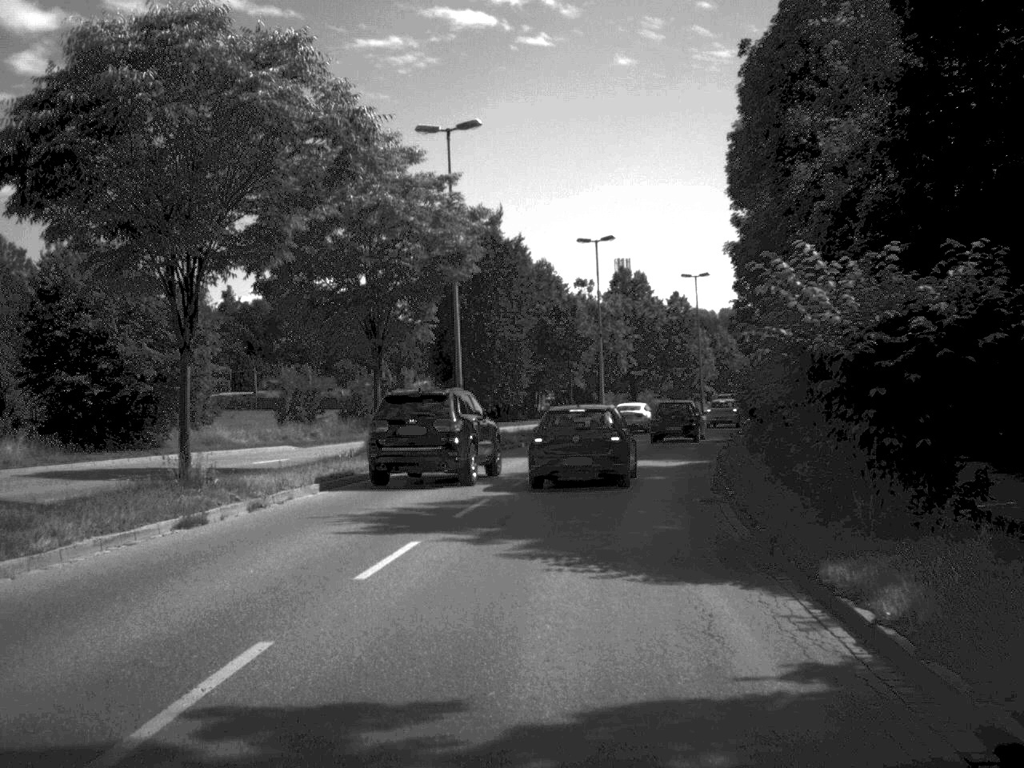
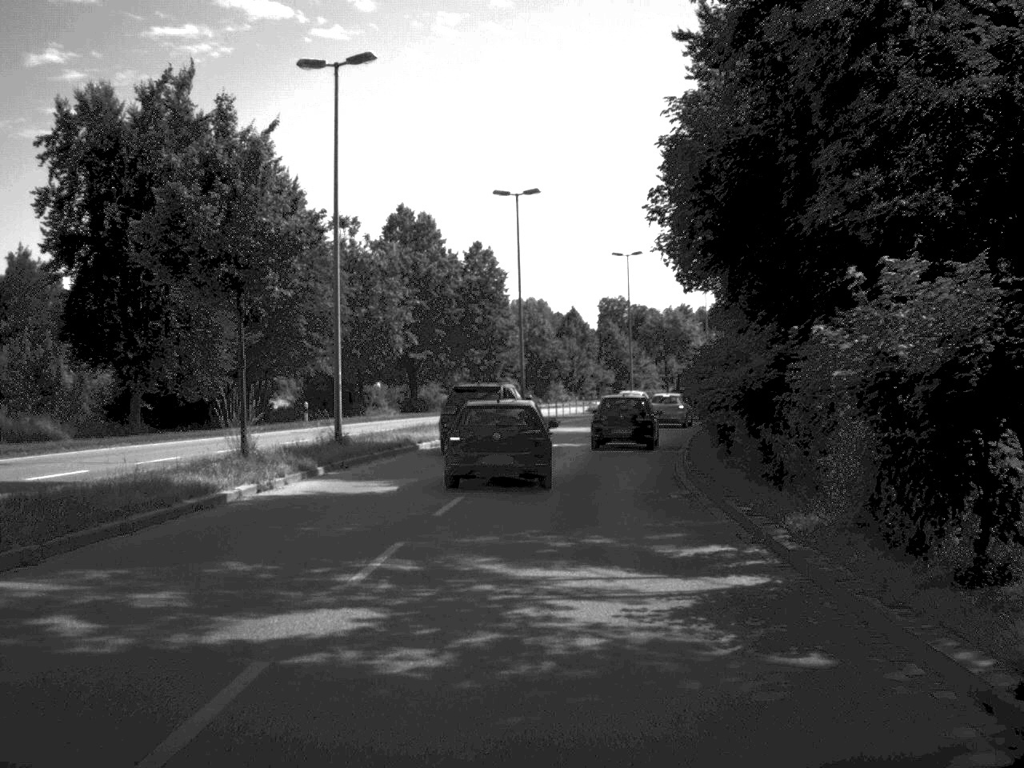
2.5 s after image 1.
(+3.1, +35.9) m; +9°
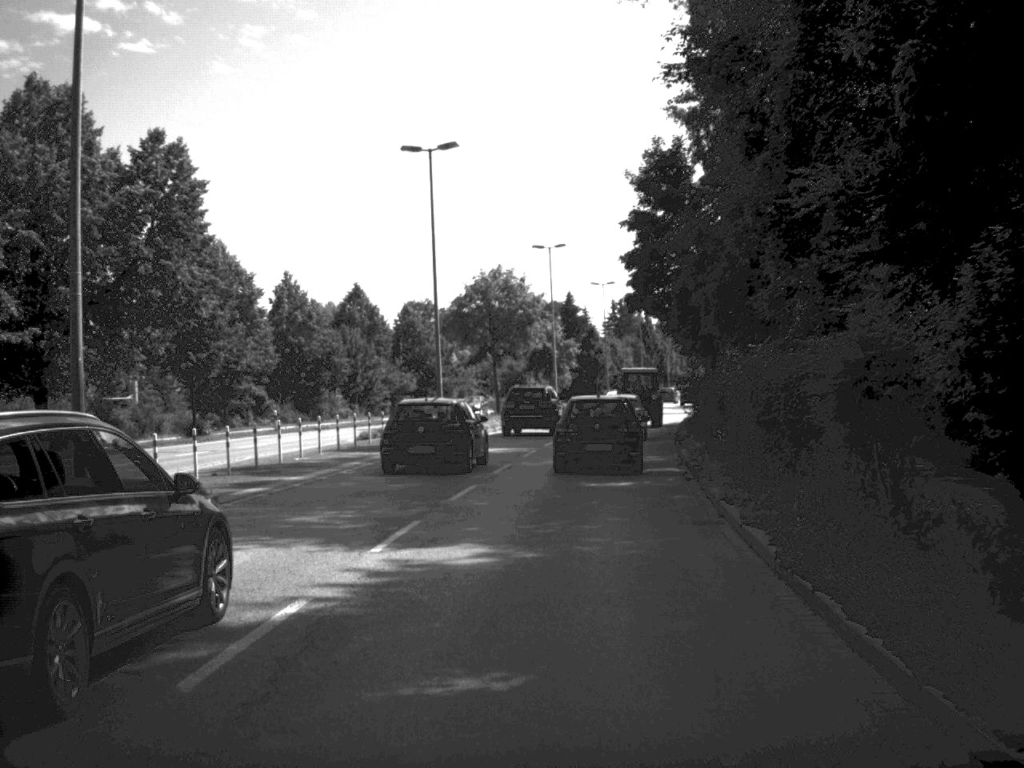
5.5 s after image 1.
(+2.9, +38.7) m; +8°
